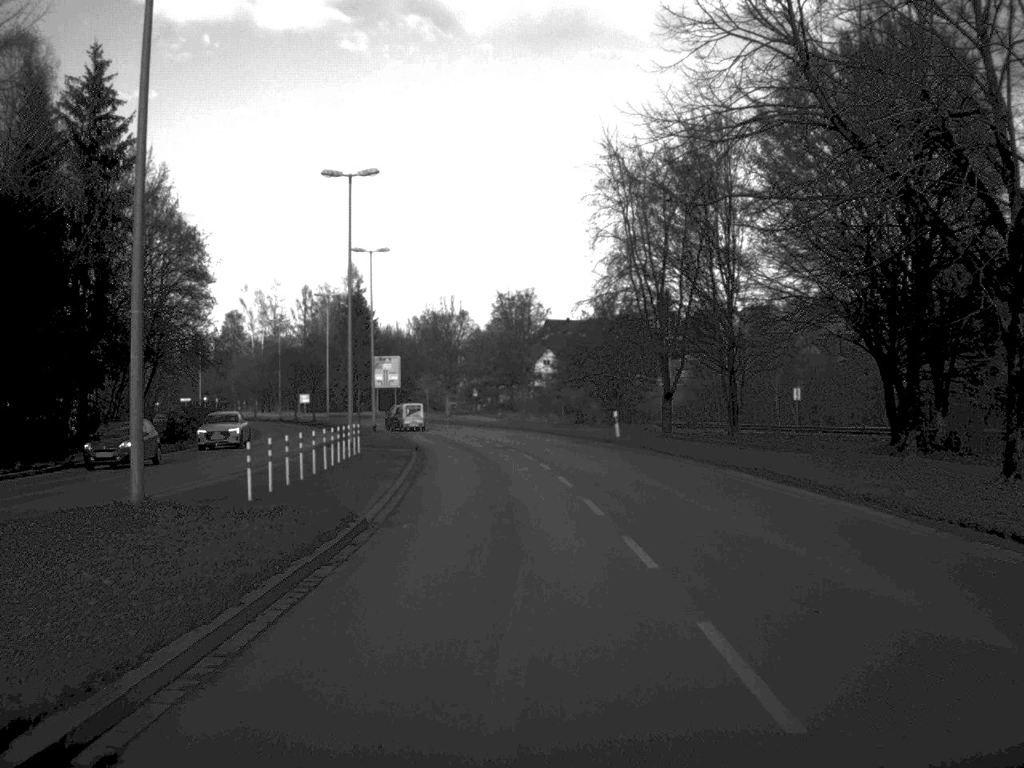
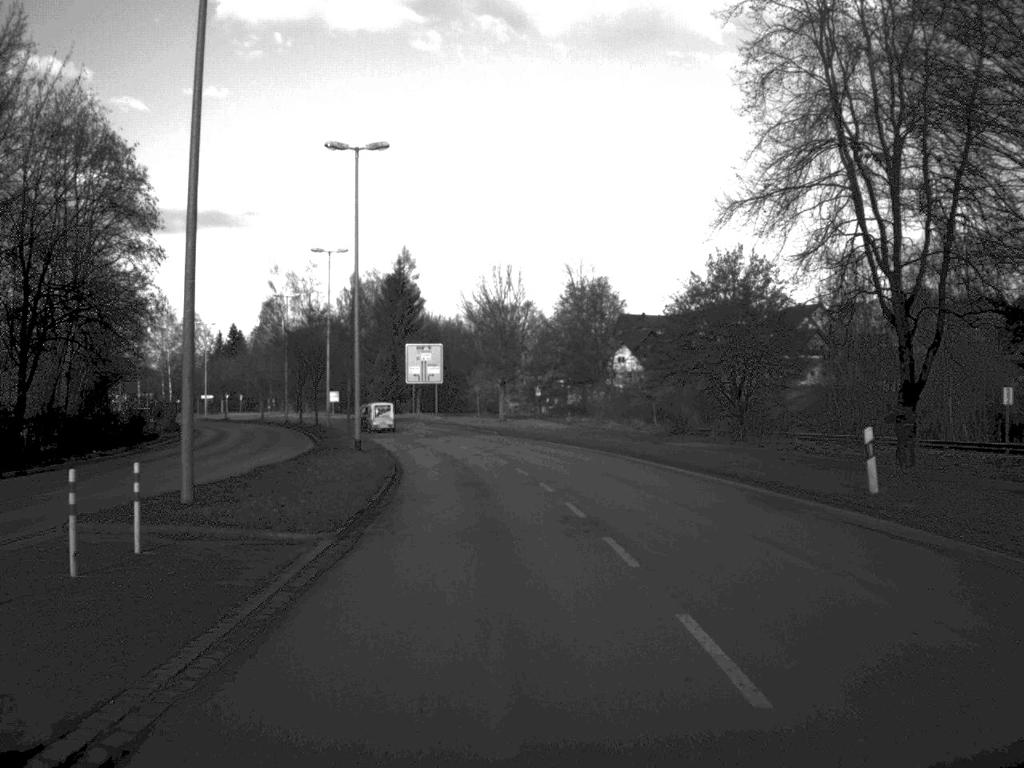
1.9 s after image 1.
(-0.7, +29.1) m; -3°
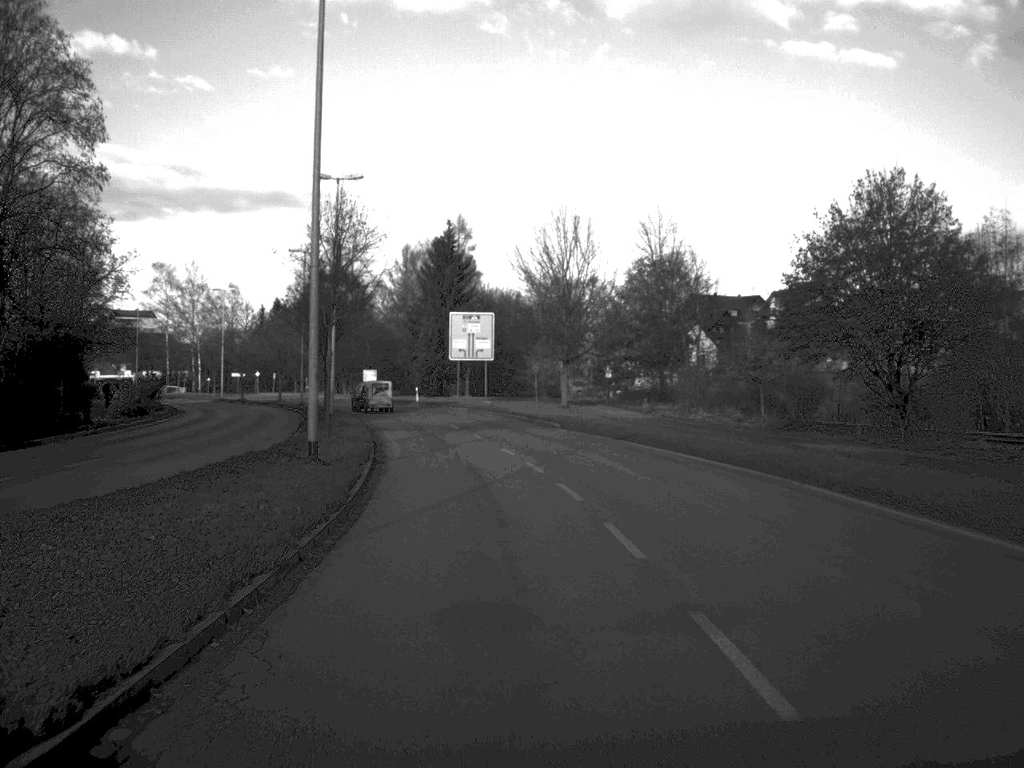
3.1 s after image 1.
(-0.4, +18.4) m; -3°
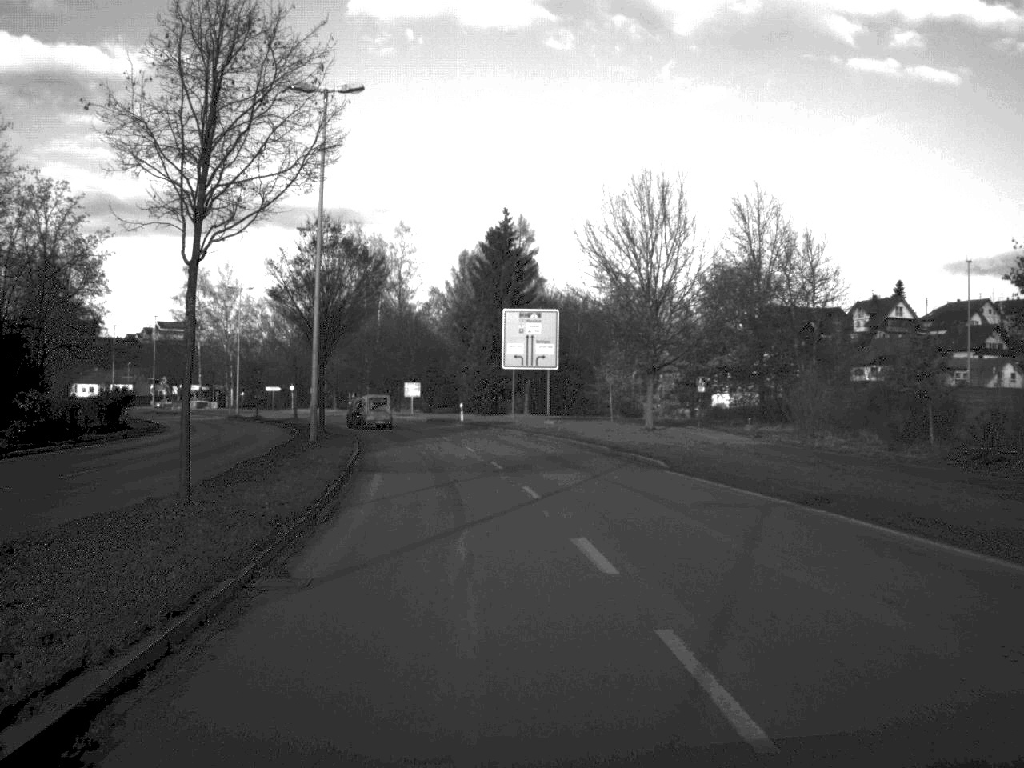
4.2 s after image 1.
(-0.4, +18.2) m; -3°
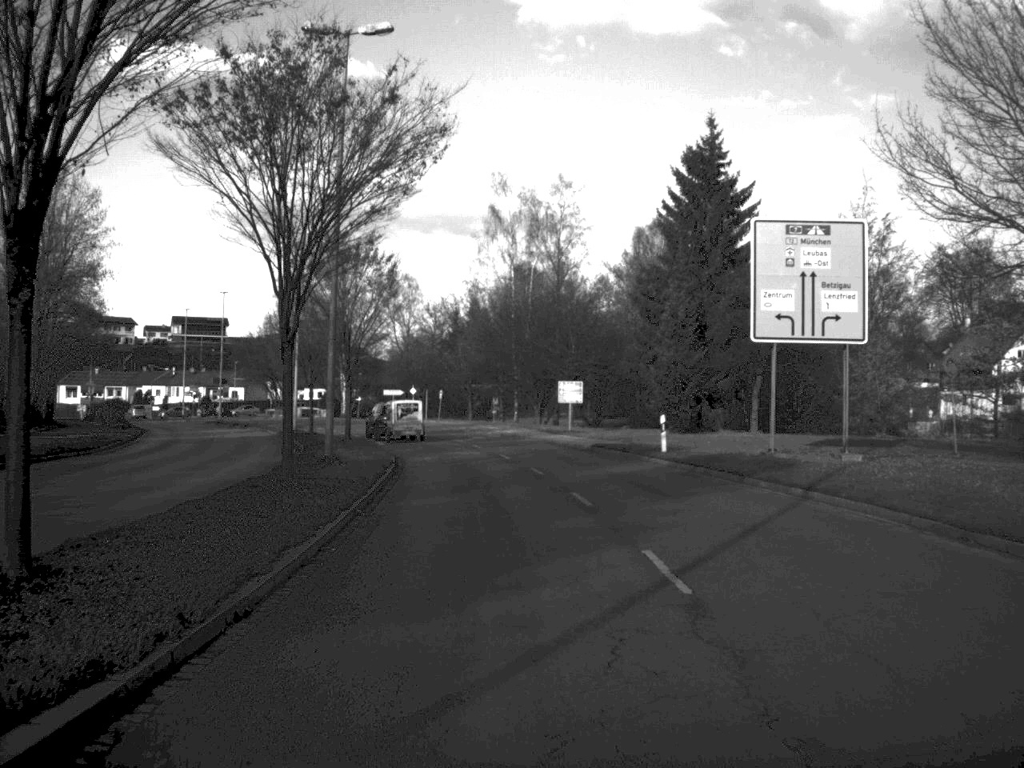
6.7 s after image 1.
(-2.6, +36.7) m; -8°
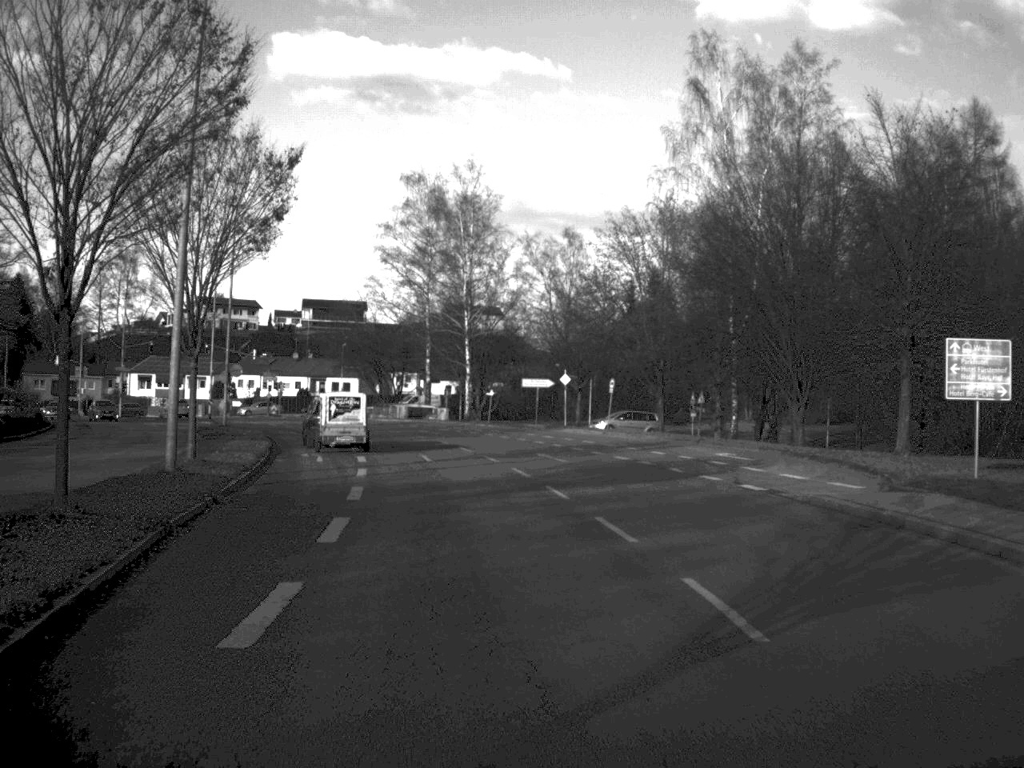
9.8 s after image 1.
(-2.8, +43.5) m; -8°
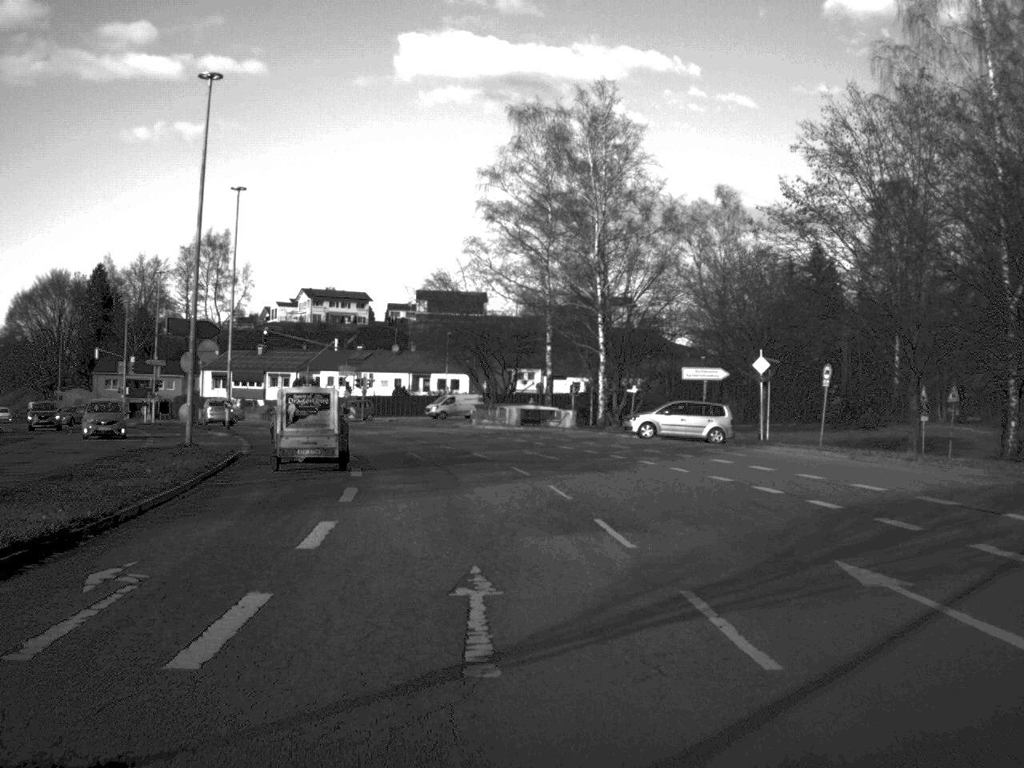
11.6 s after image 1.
(-1.2, +24.7) m; -6°
